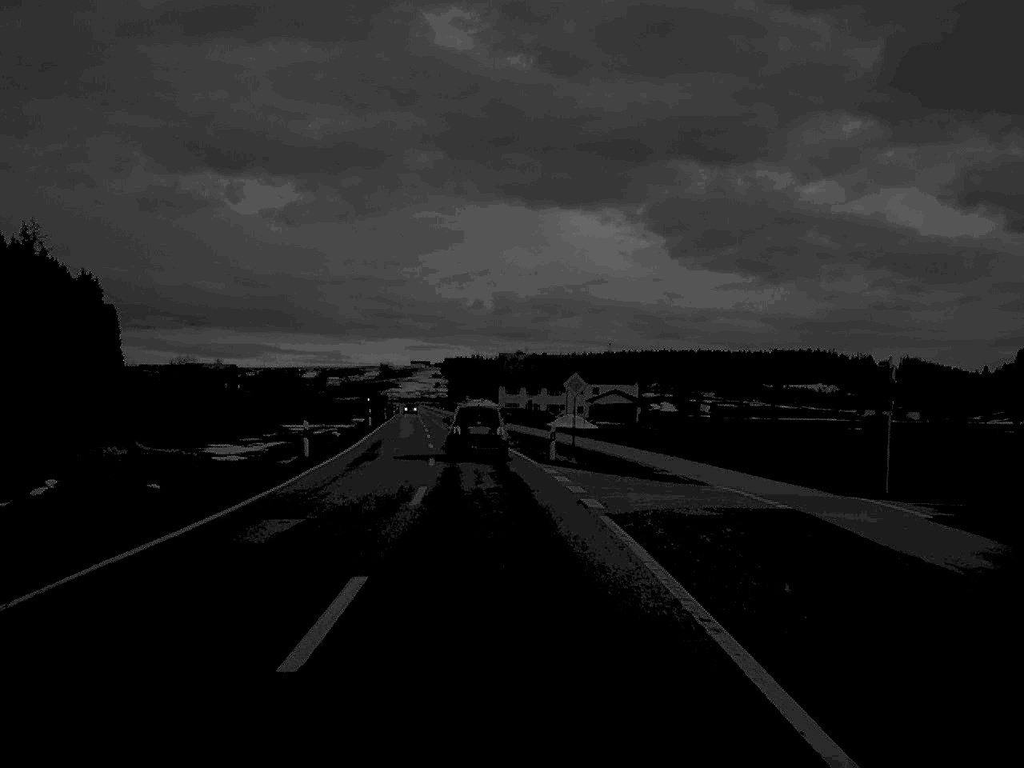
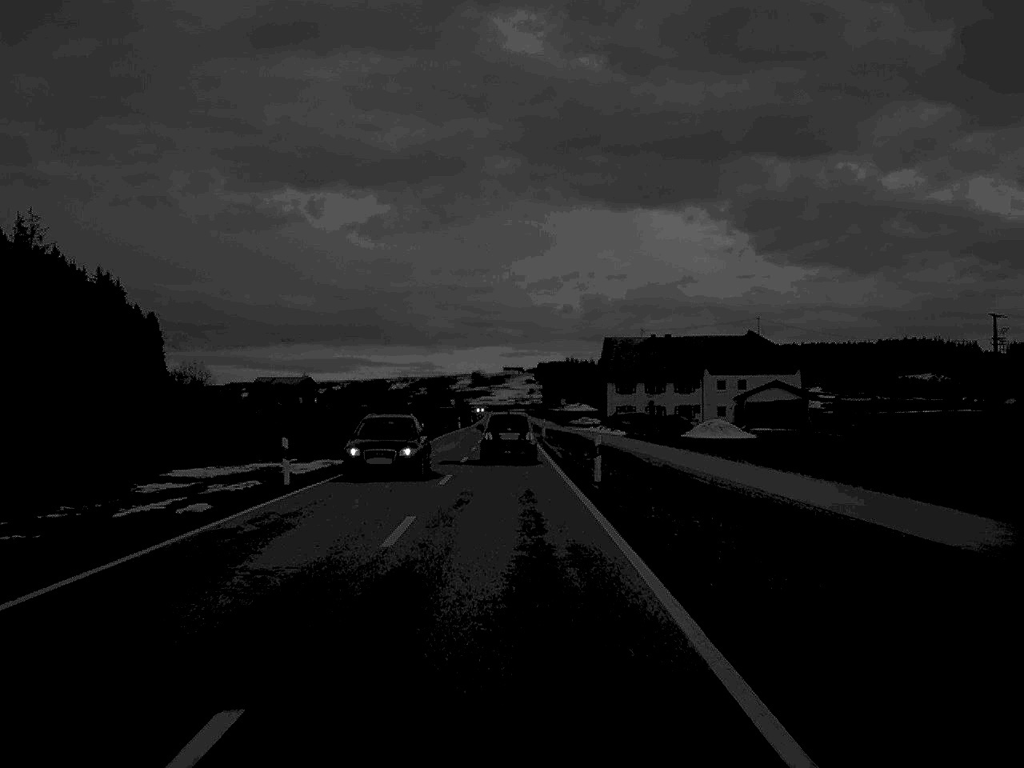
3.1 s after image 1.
(-2.3, +52.5) m; -4°
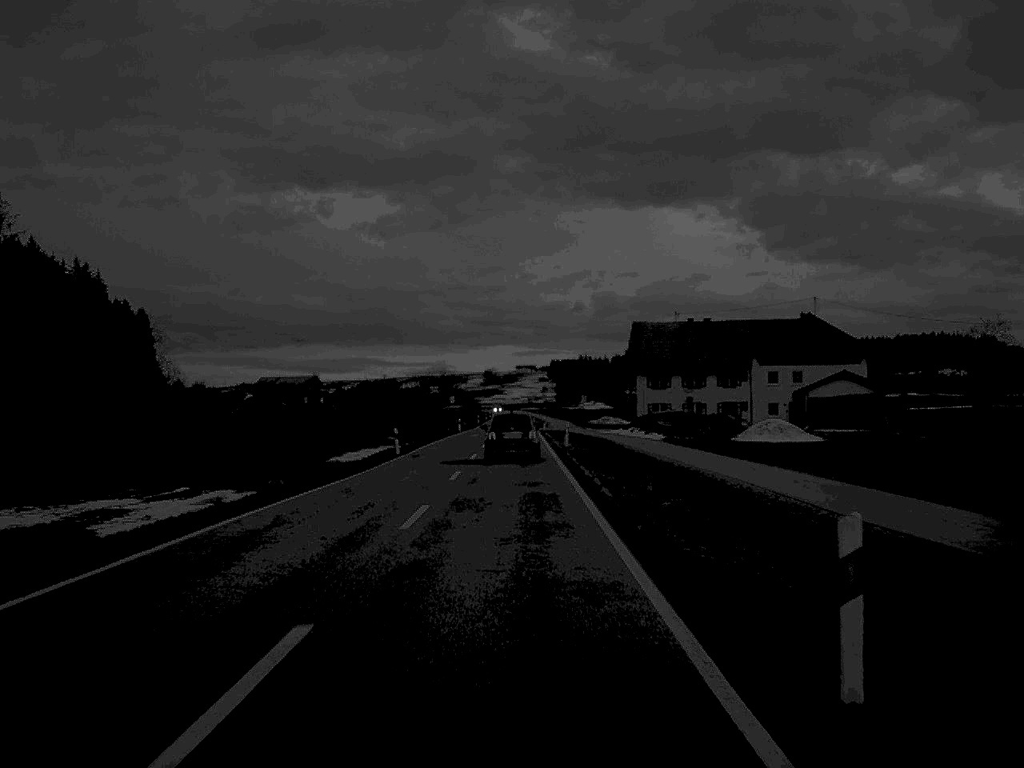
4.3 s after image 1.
(-0.1, +21.3) m; -1°
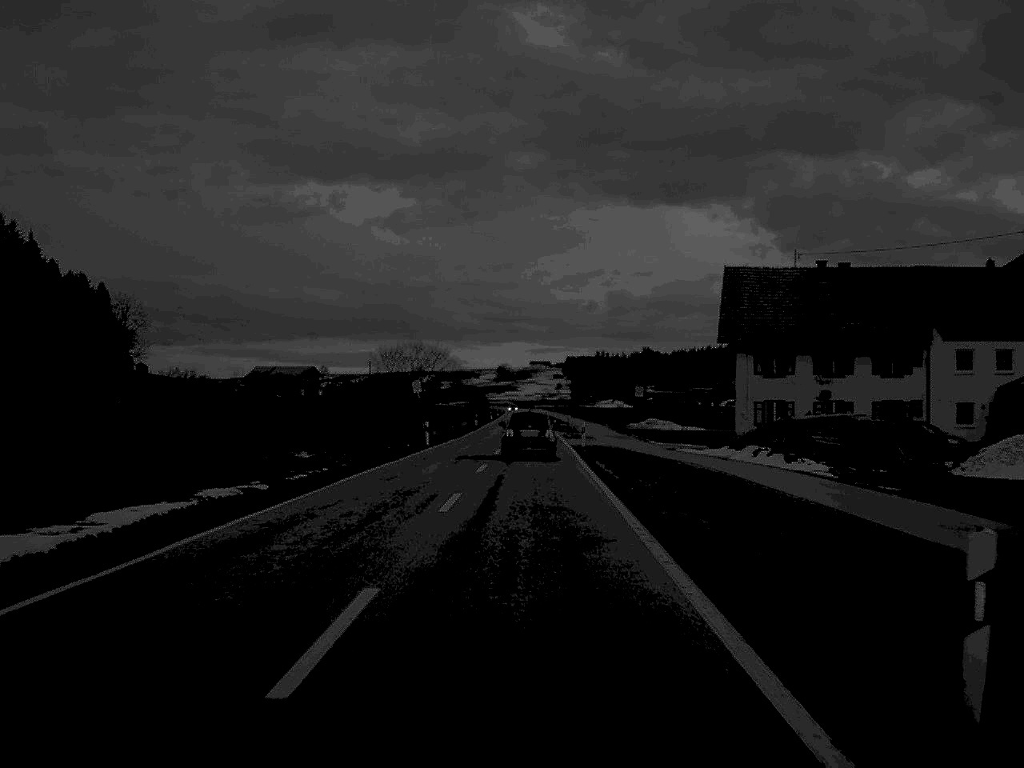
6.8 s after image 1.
(-0.3, +45.8) m; 0°
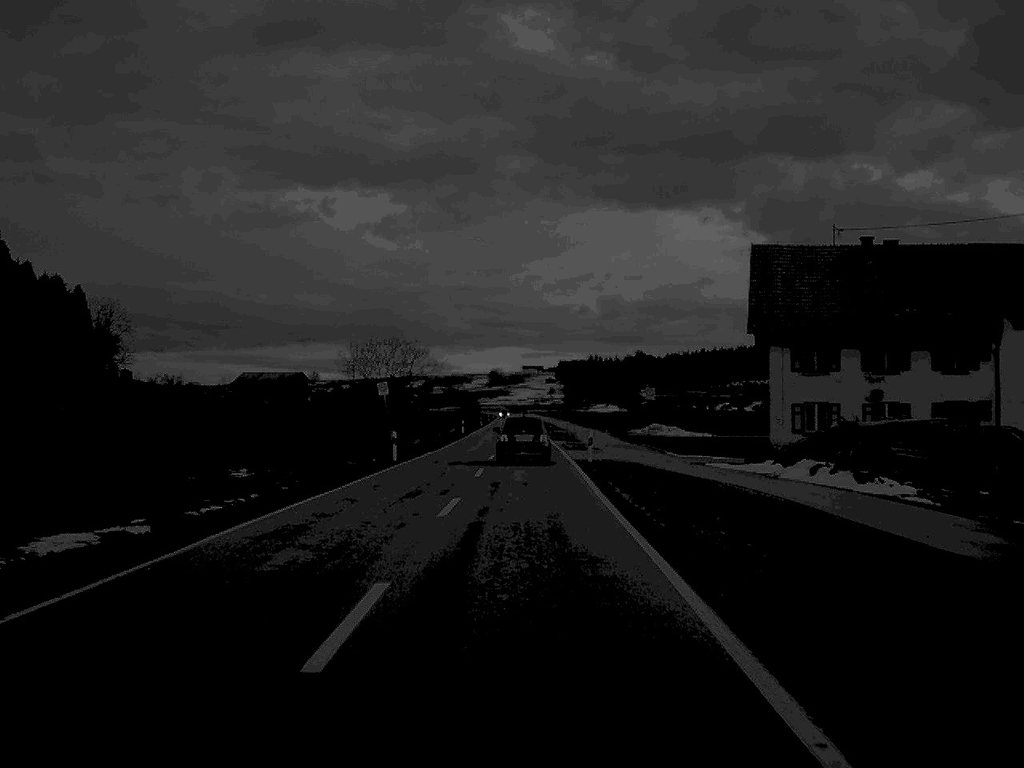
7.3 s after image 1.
(0.0, +11.0) m; 0°
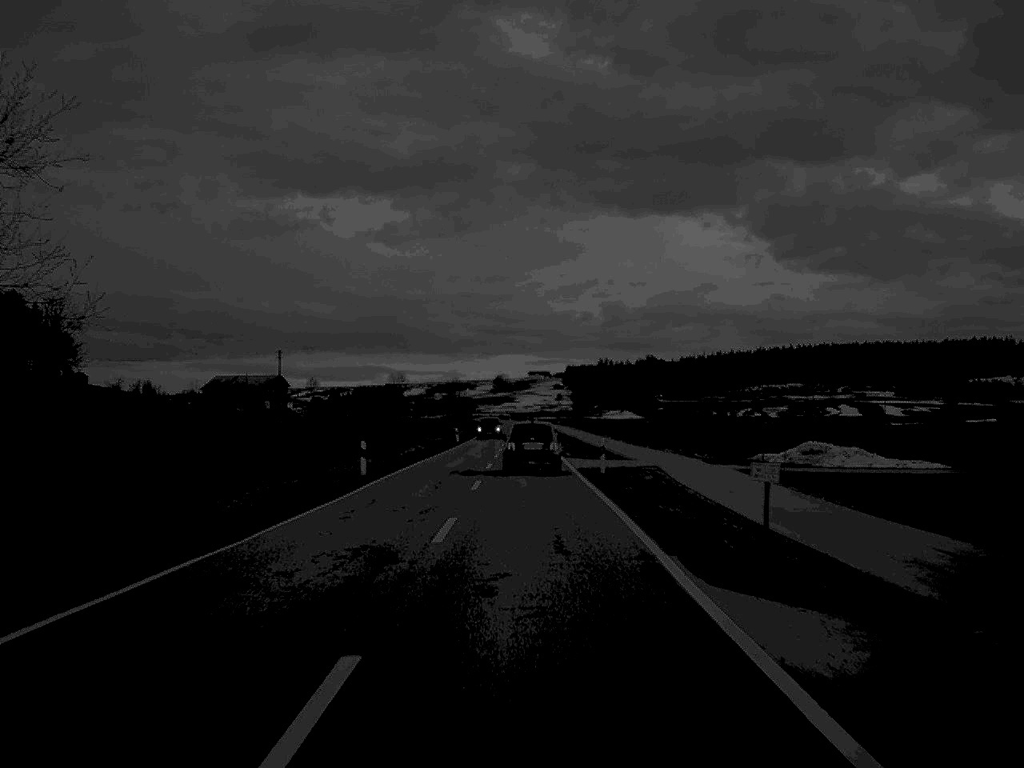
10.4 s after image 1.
(-0.1, +62.8) m; 0°
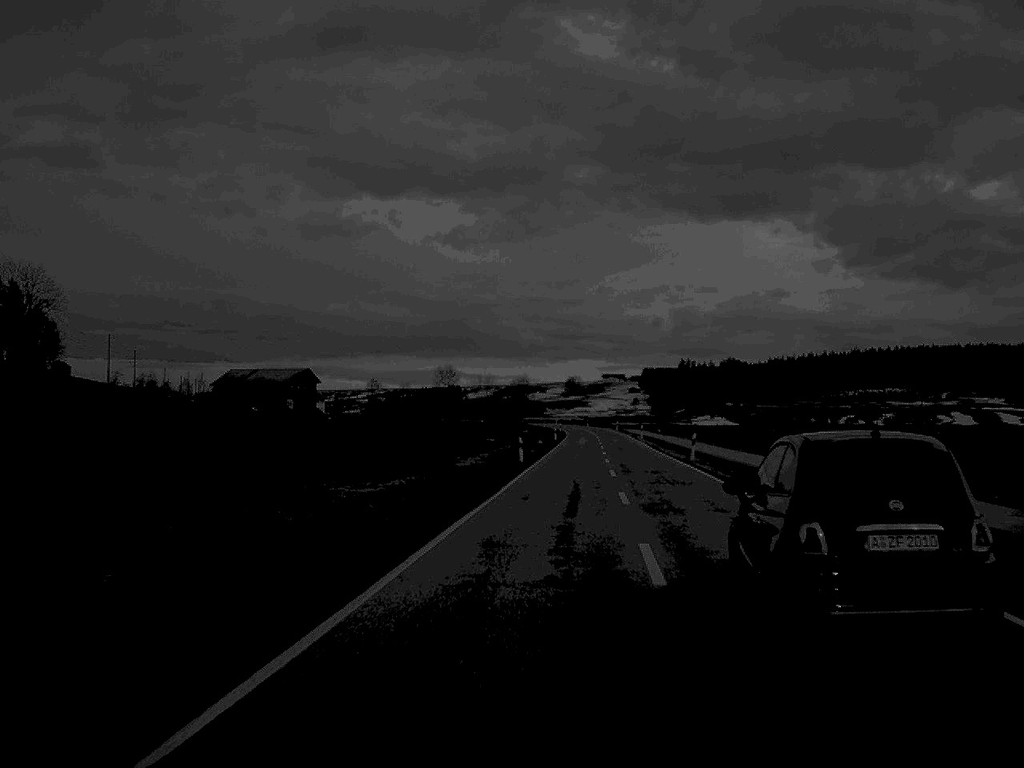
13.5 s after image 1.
(-2.0, +87.8) m; -3°
